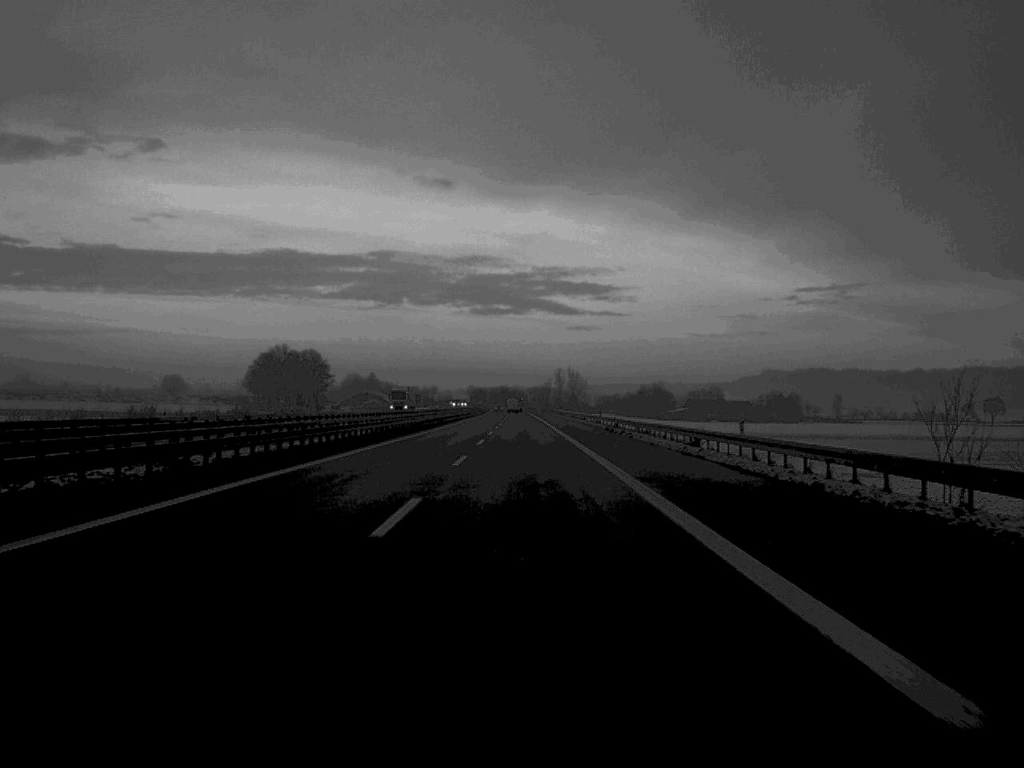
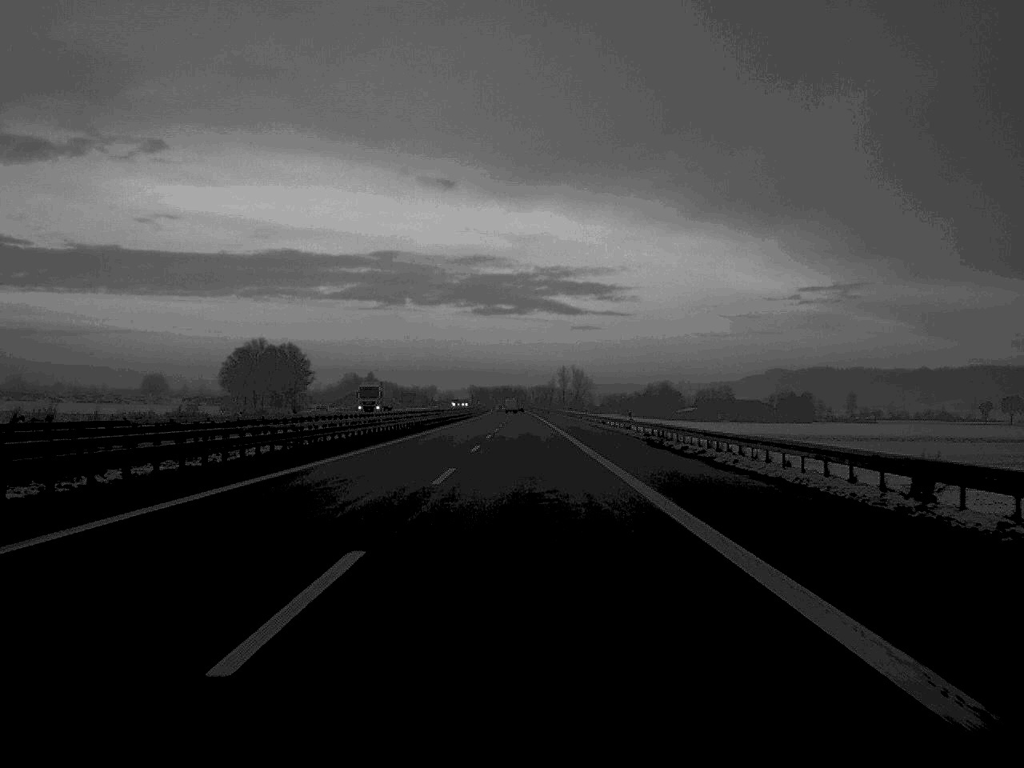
(0.0, +25.5) m; 0°
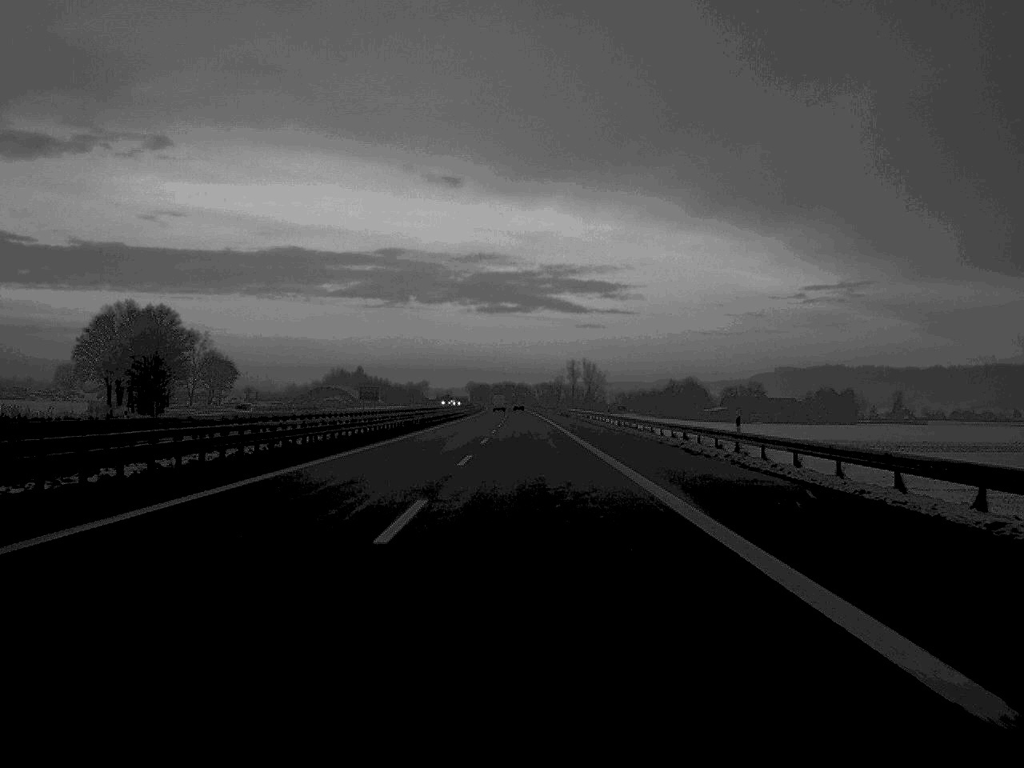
(-0.2, +82.5) m; 0°
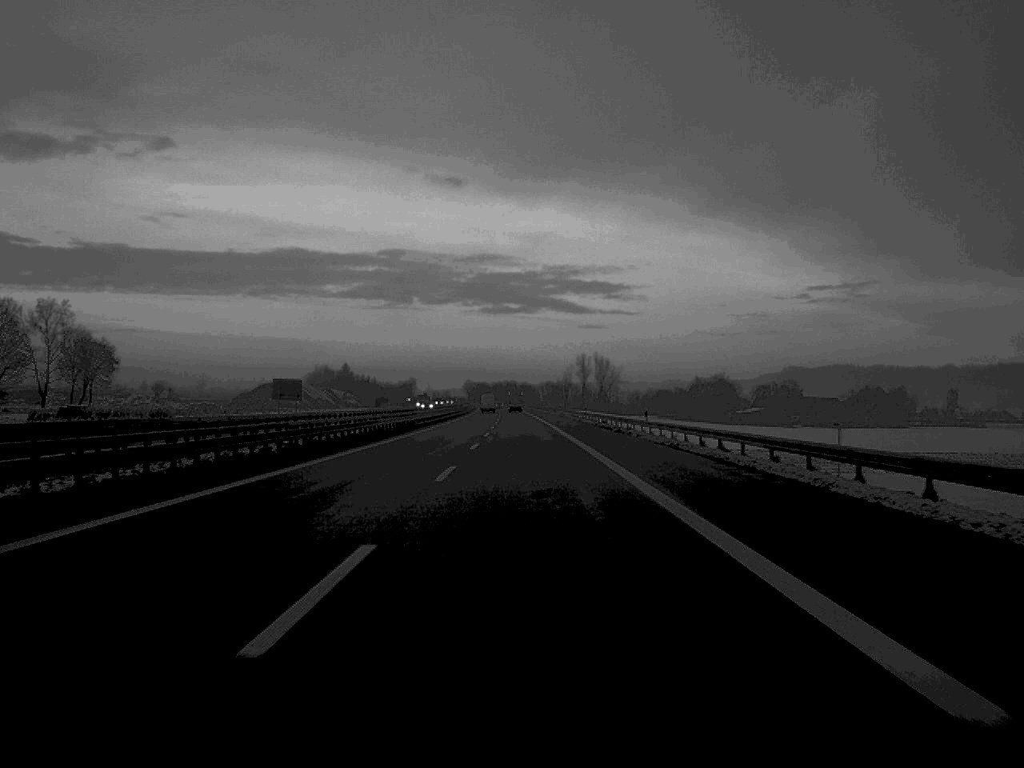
(-0.1, +77.7) m; 0°
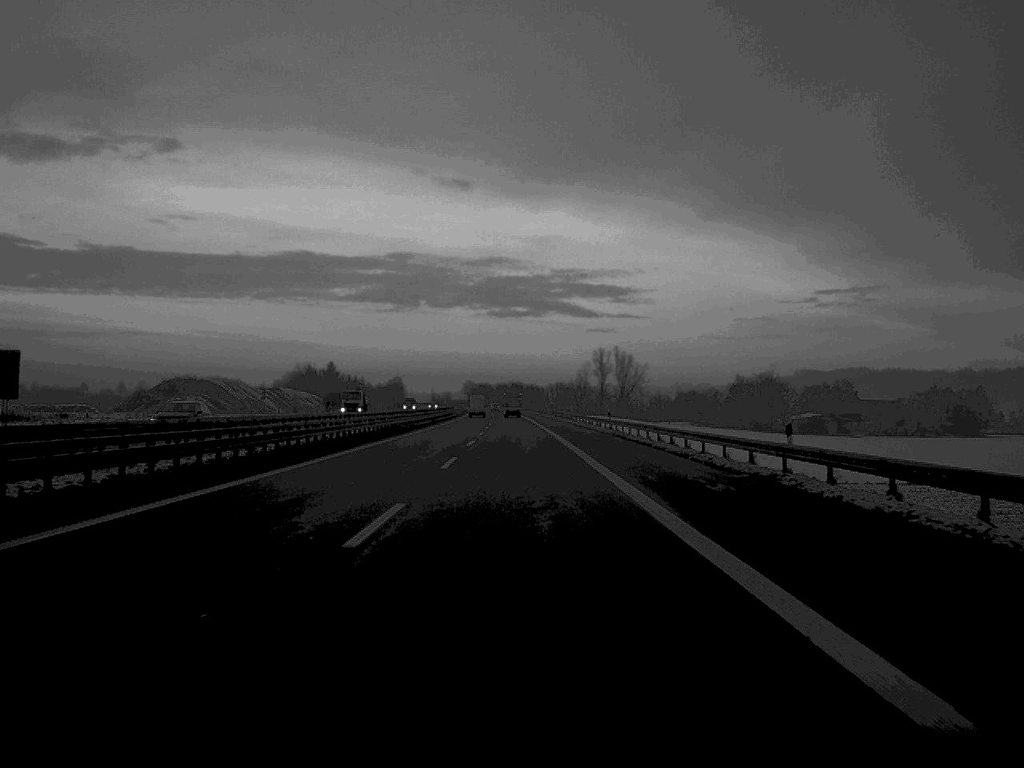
(-0.2, +82.5) m; 0°
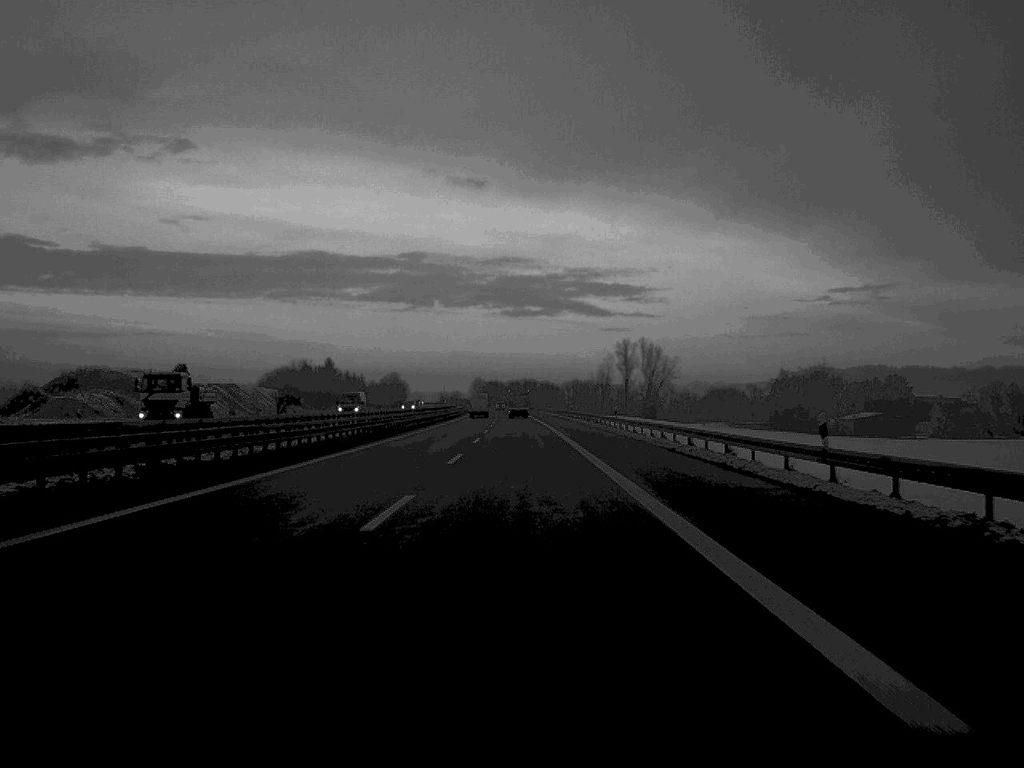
(-0.3, +52.2) m; -1°
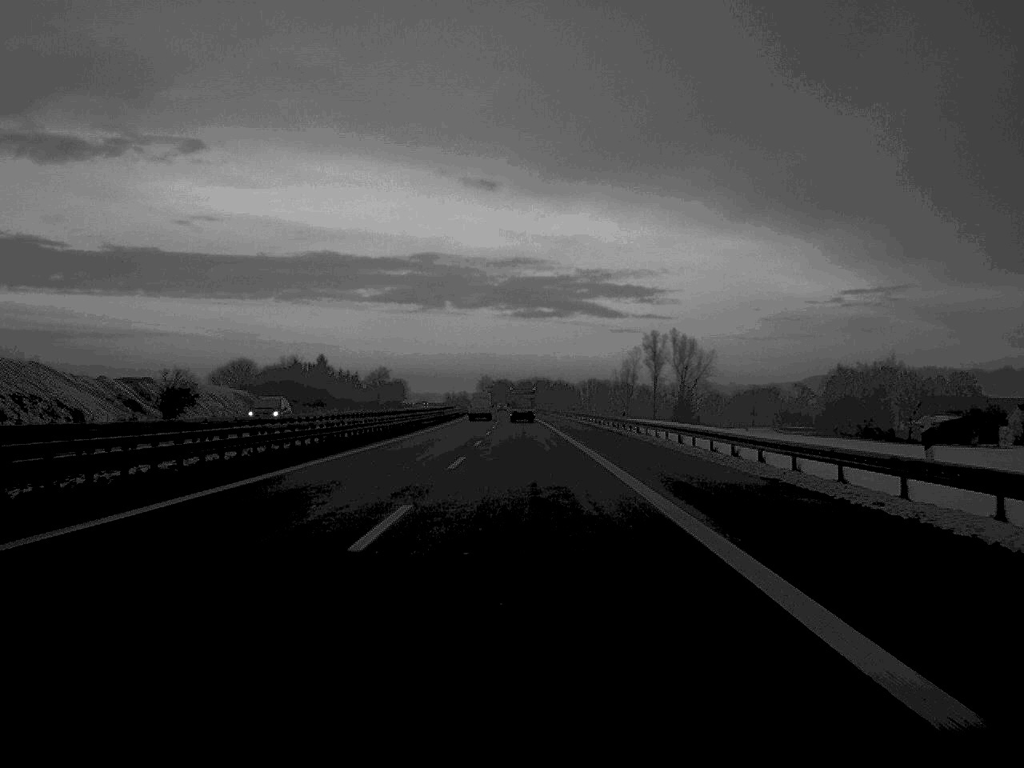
(-0.2, +55.8) m; 0°
